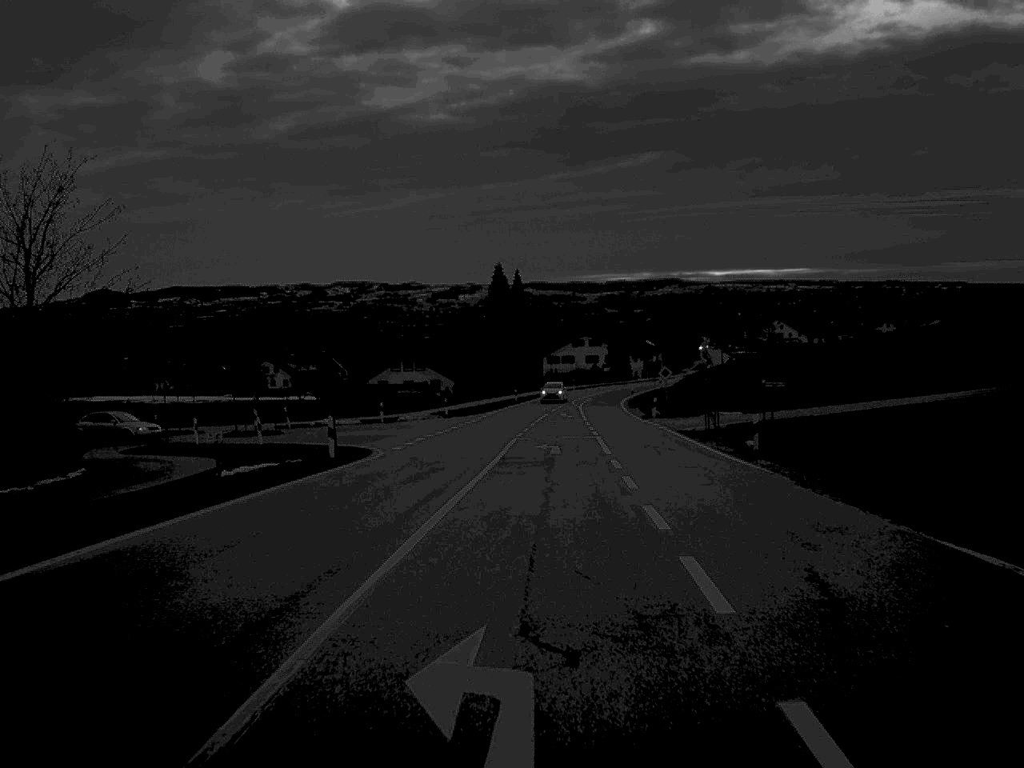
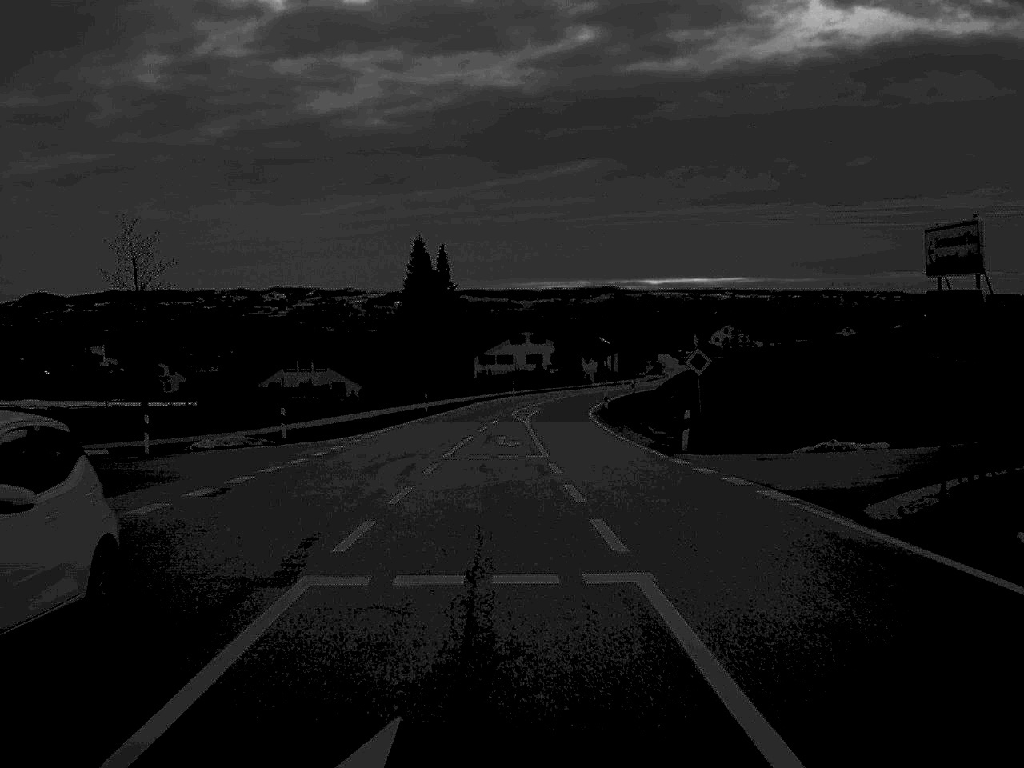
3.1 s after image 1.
(+0.8, +32.1) m; +3°
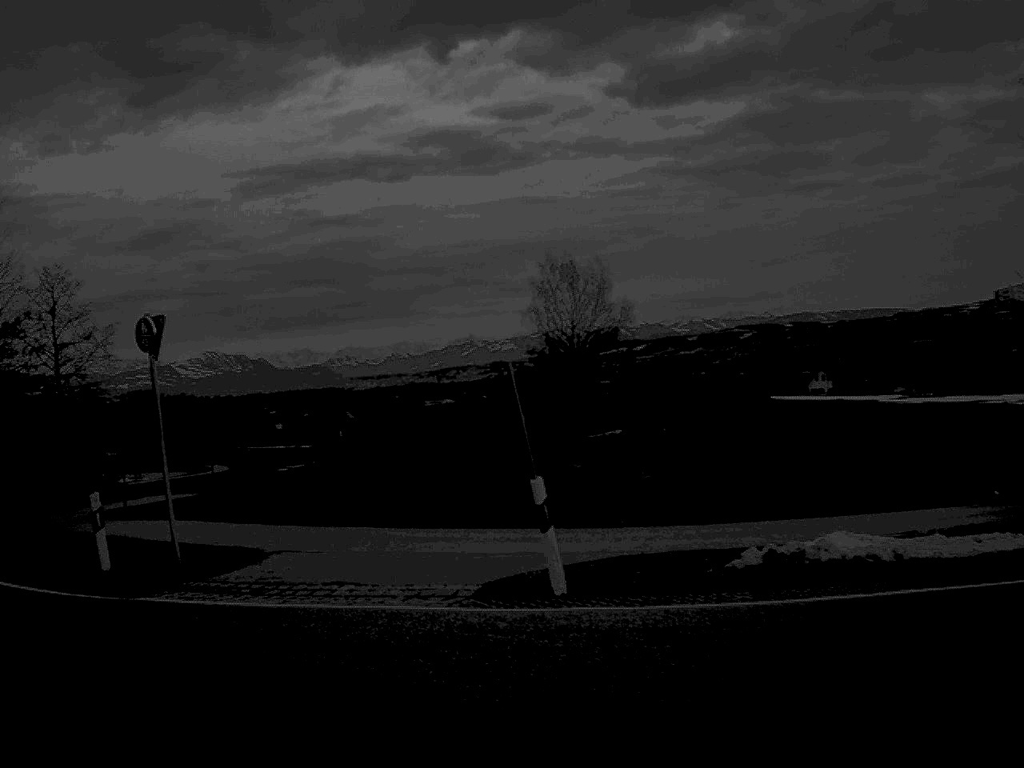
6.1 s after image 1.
(-5.1, +21.1) m; -46°
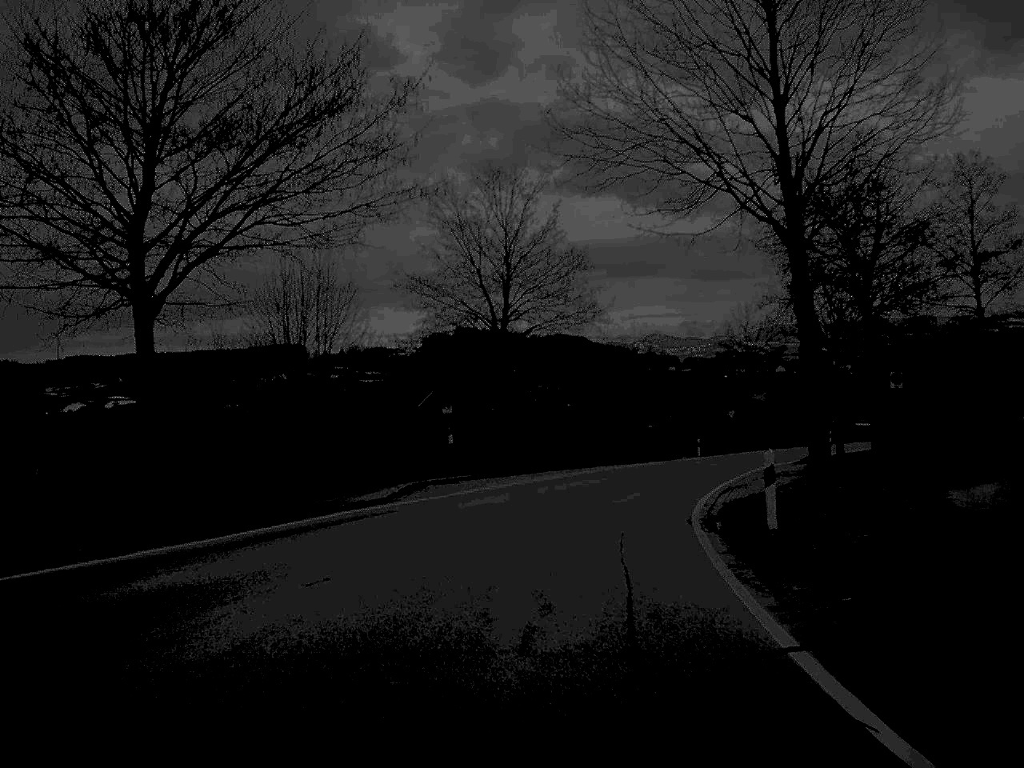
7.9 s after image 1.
(-4.7, +11.2) m; -38°
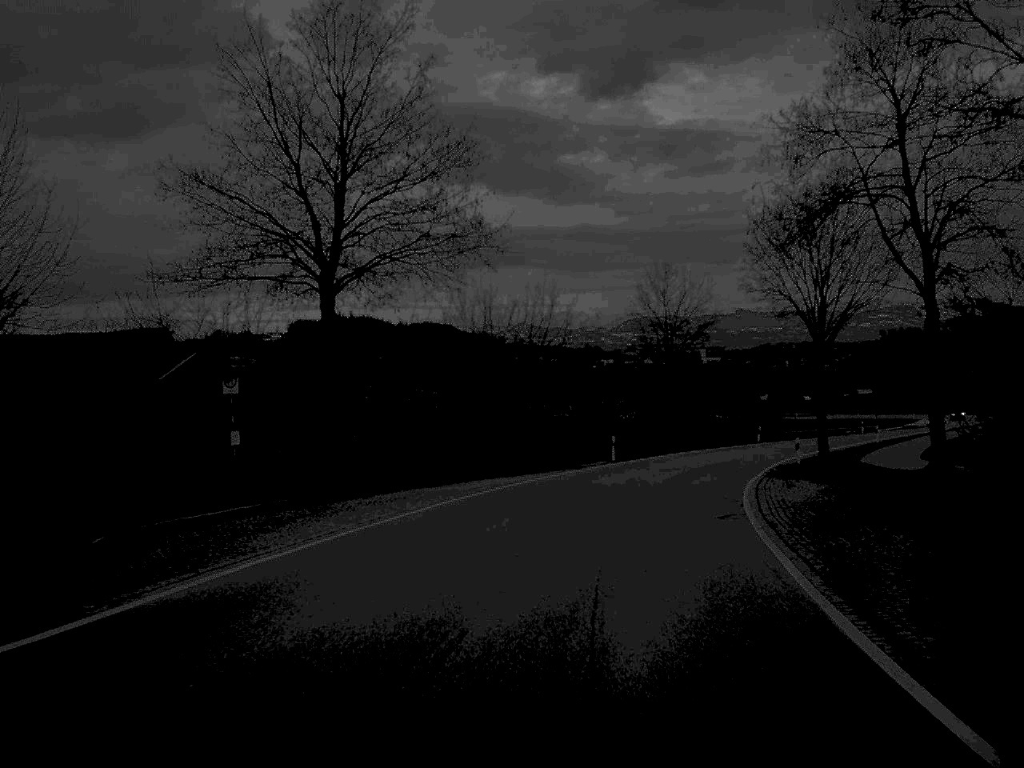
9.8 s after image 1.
(+0.6, +19.2) m; +6°
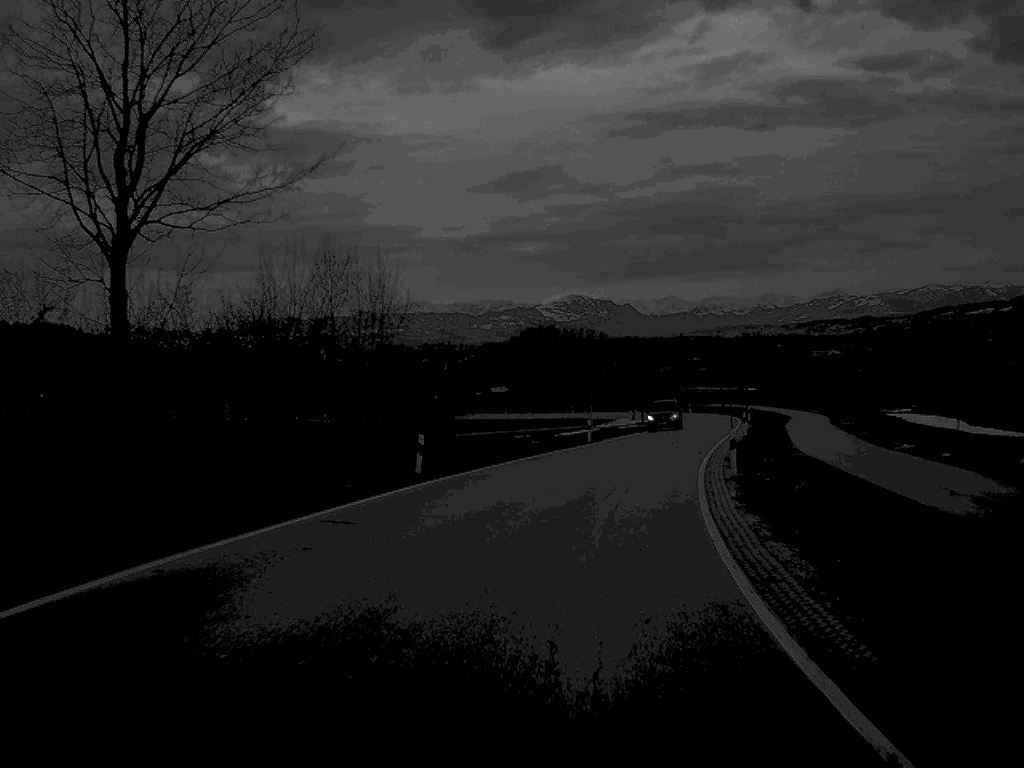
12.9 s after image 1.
(+7.5, +47.9) m; +17°
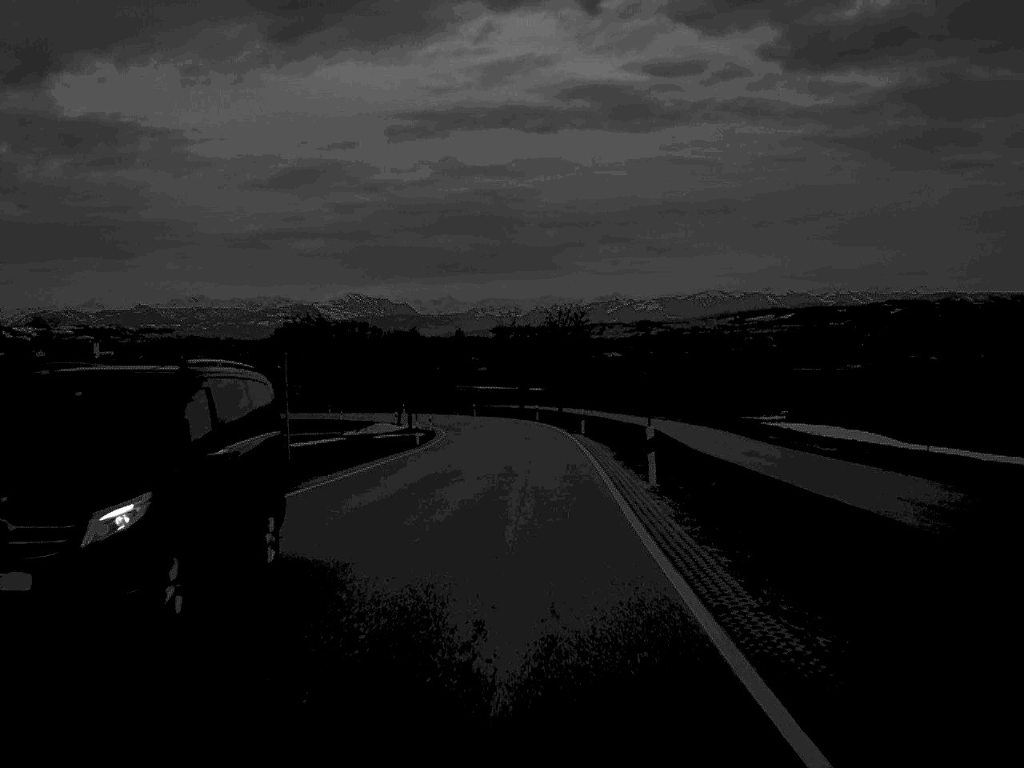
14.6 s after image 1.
(+3.6, +35.6) m; +10°
